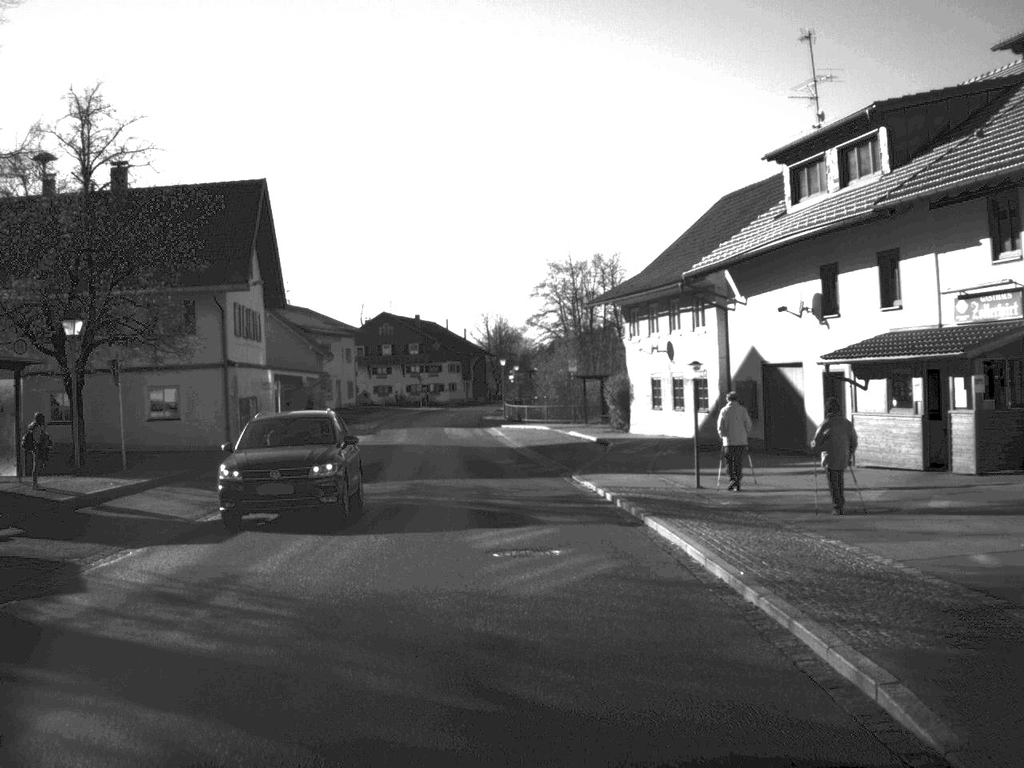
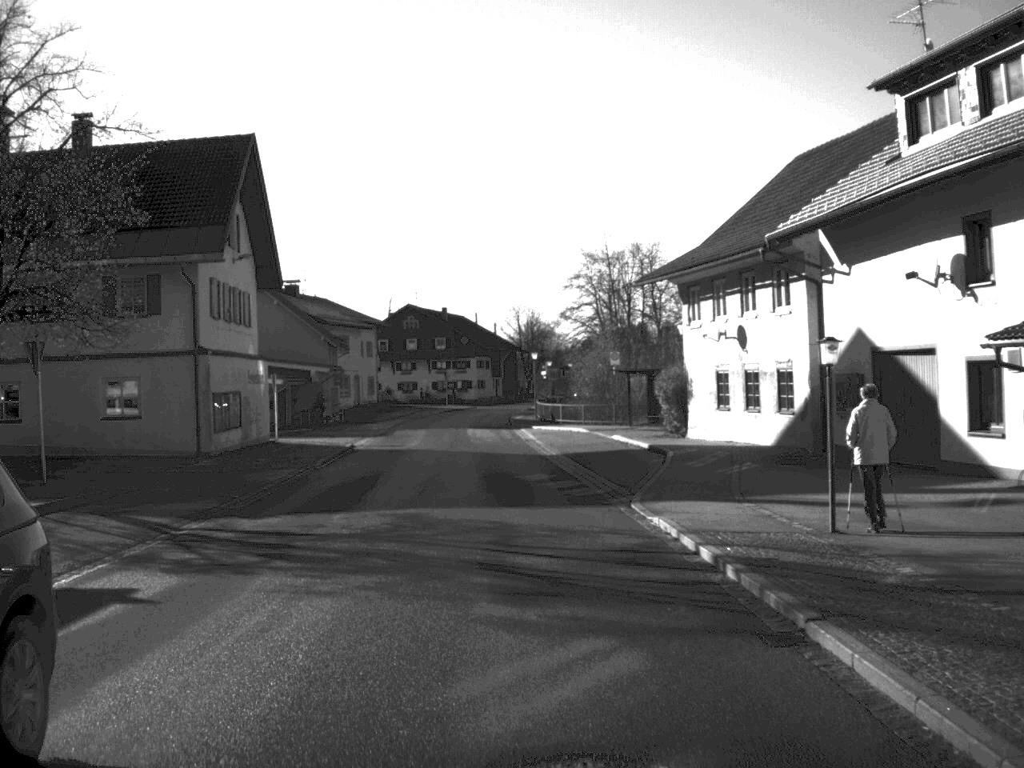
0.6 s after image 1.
(-0.1, +8.2) m; -1°
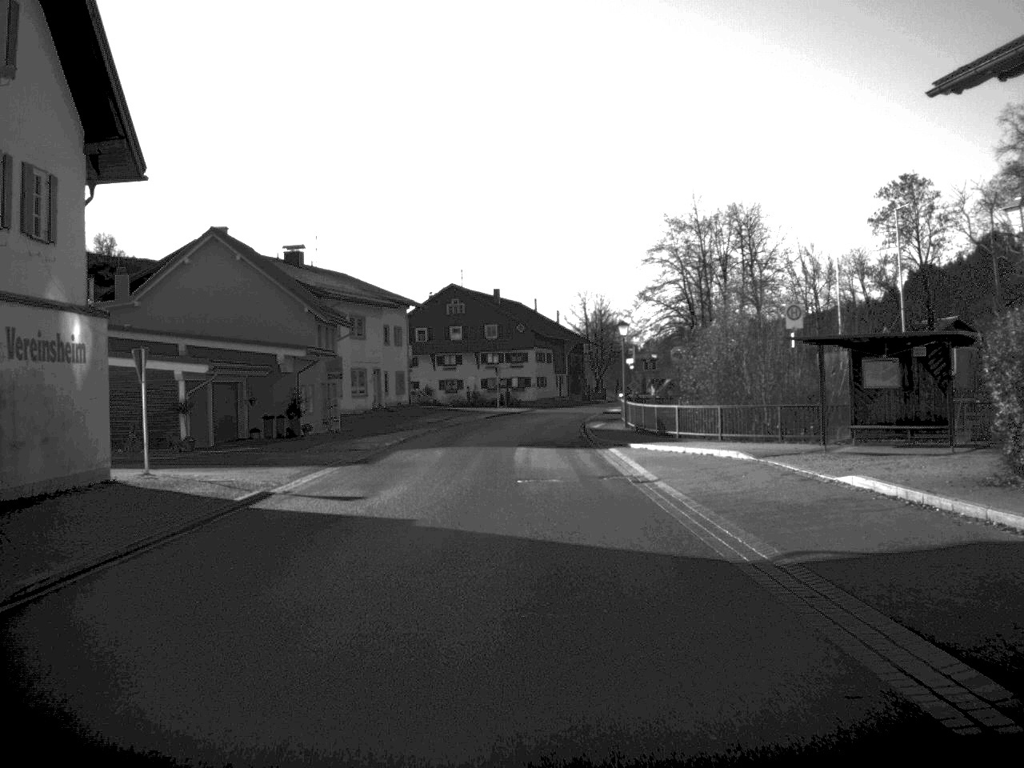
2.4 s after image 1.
(-0.8, +25.5) m; -3°
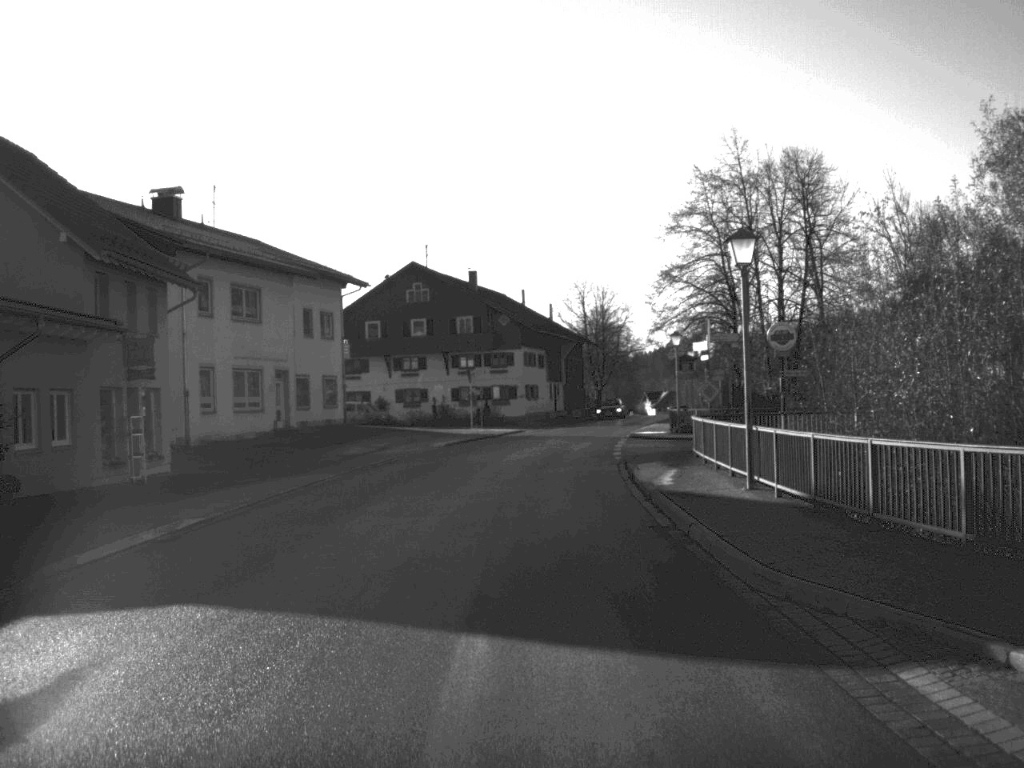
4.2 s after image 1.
(+0.1, +27.6) m; +1°
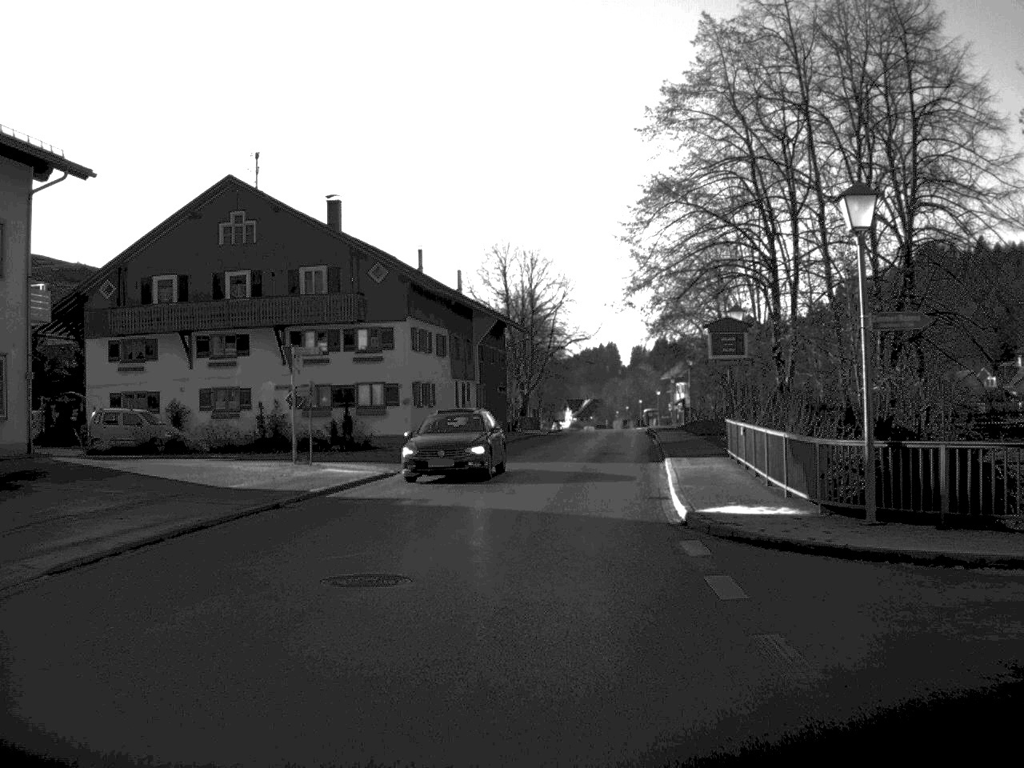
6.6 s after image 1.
(+0.9, +34.2) m; +4°
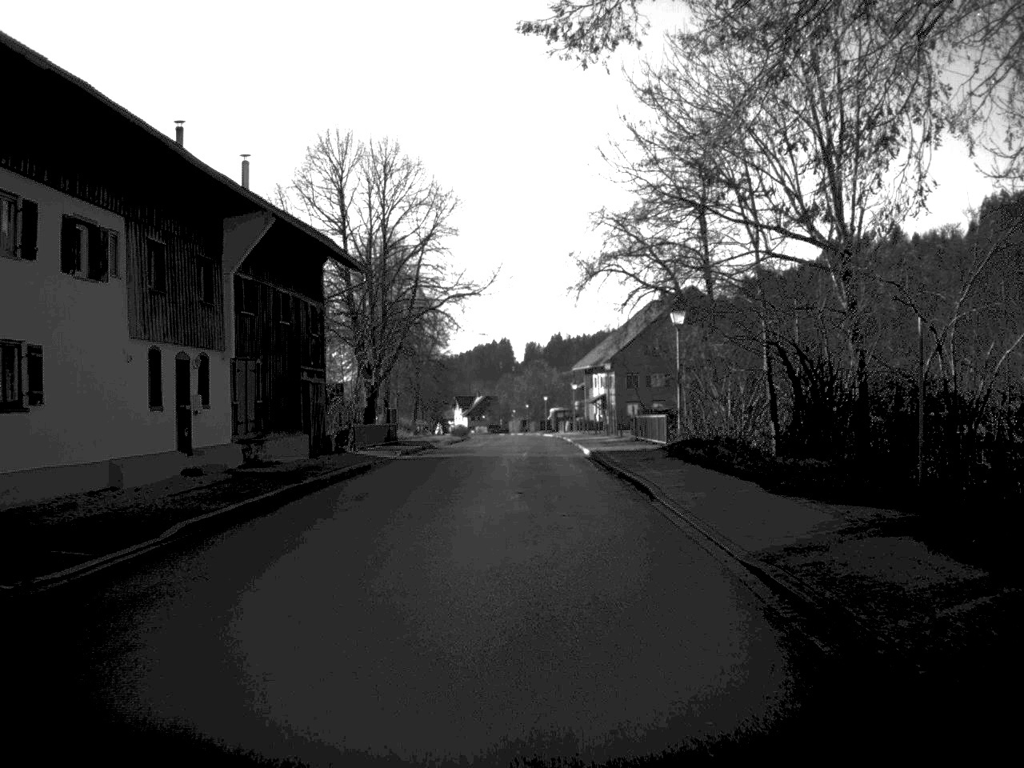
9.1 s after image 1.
(+1.7, +35.4) m; +5°
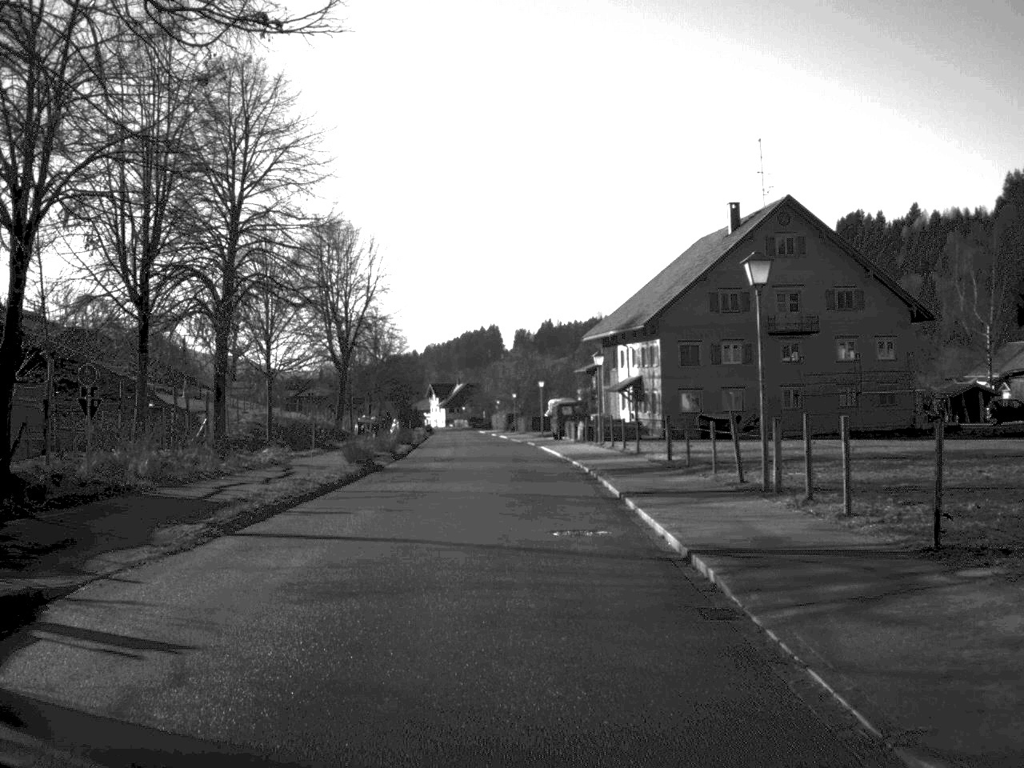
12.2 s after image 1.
(+0.2, +44.6) m; 0°
